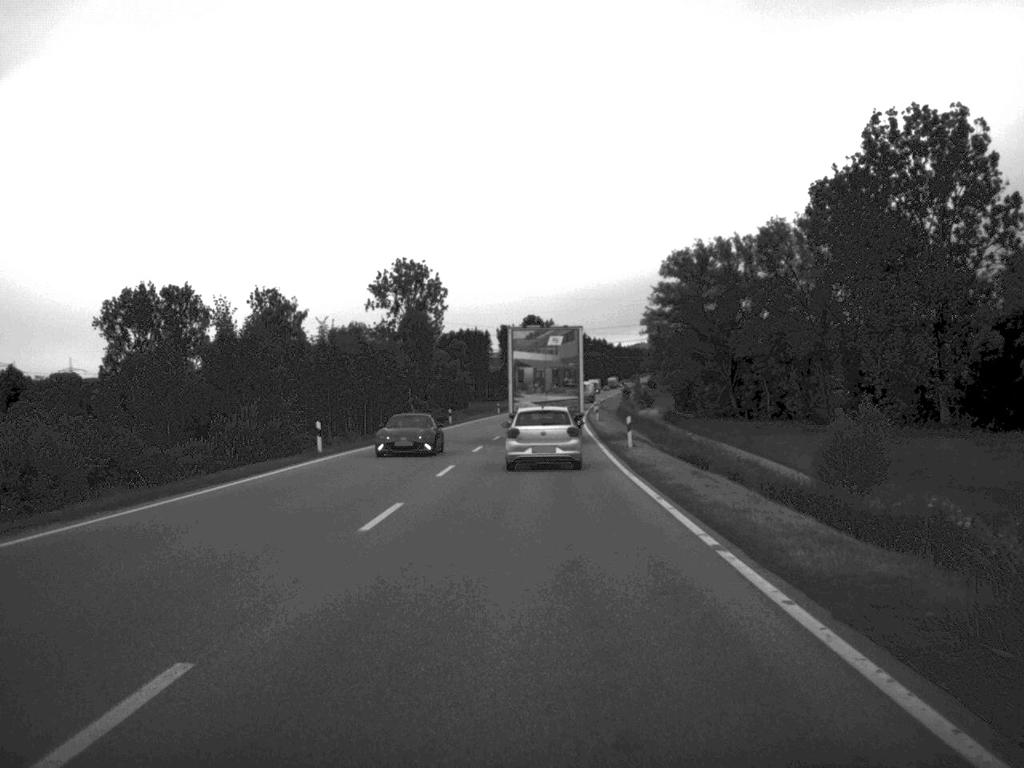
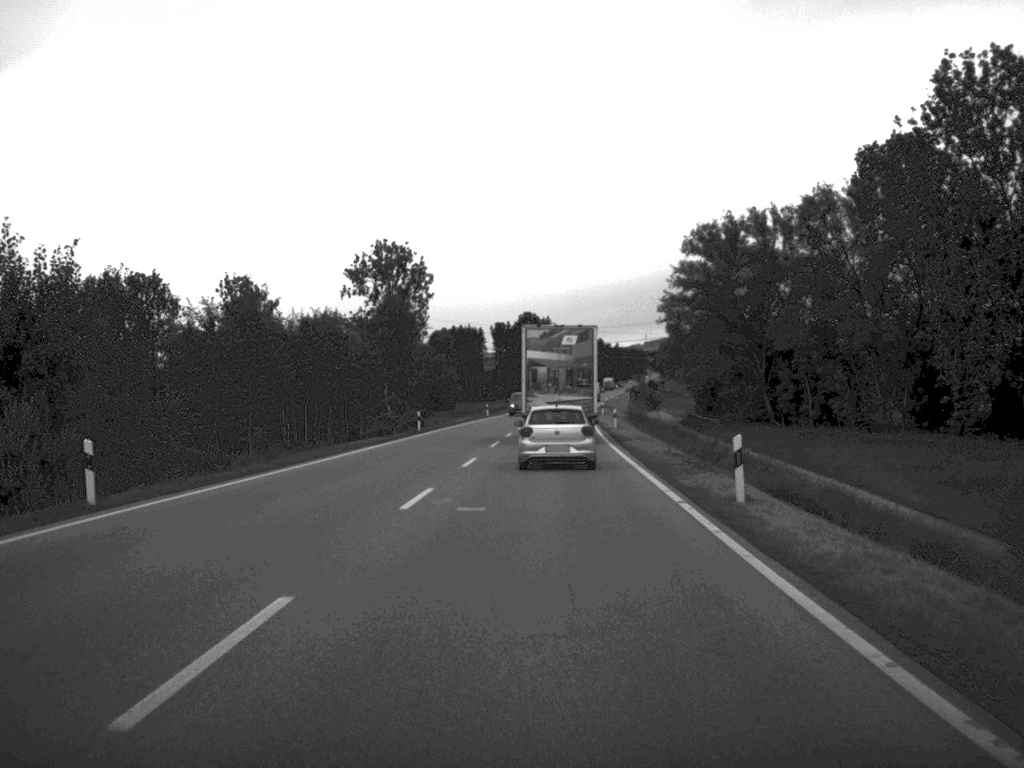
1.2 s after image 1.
(0.0, +21.0) m; 0°
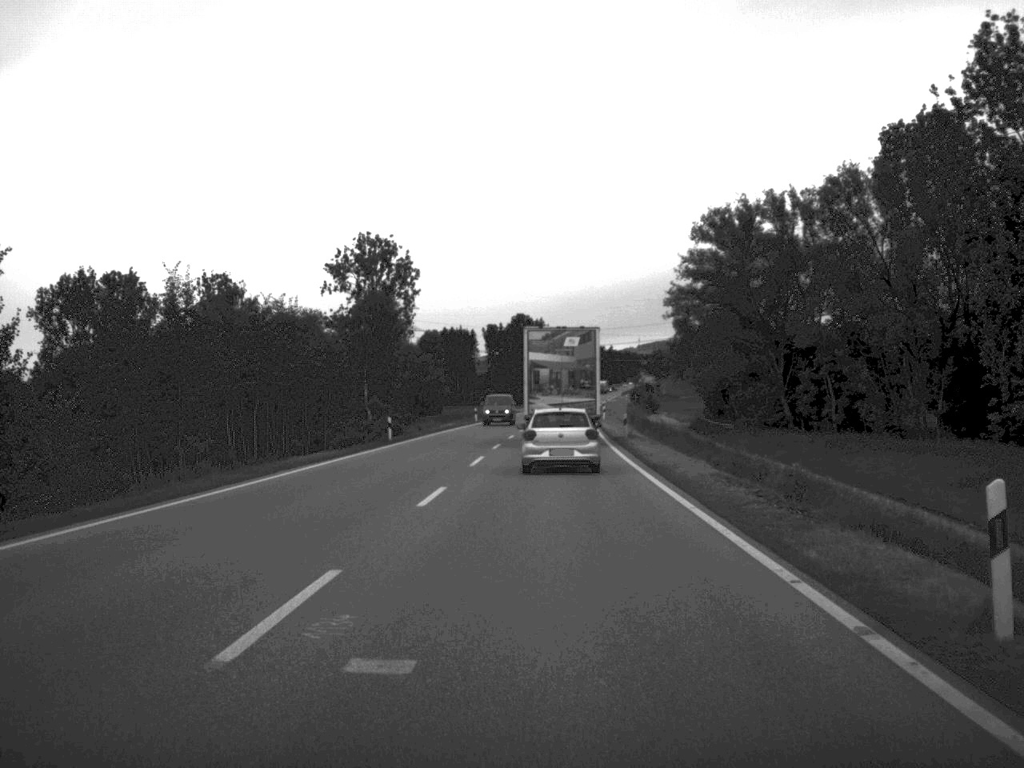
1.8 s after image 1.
(0.0, +10.5) m; 0°
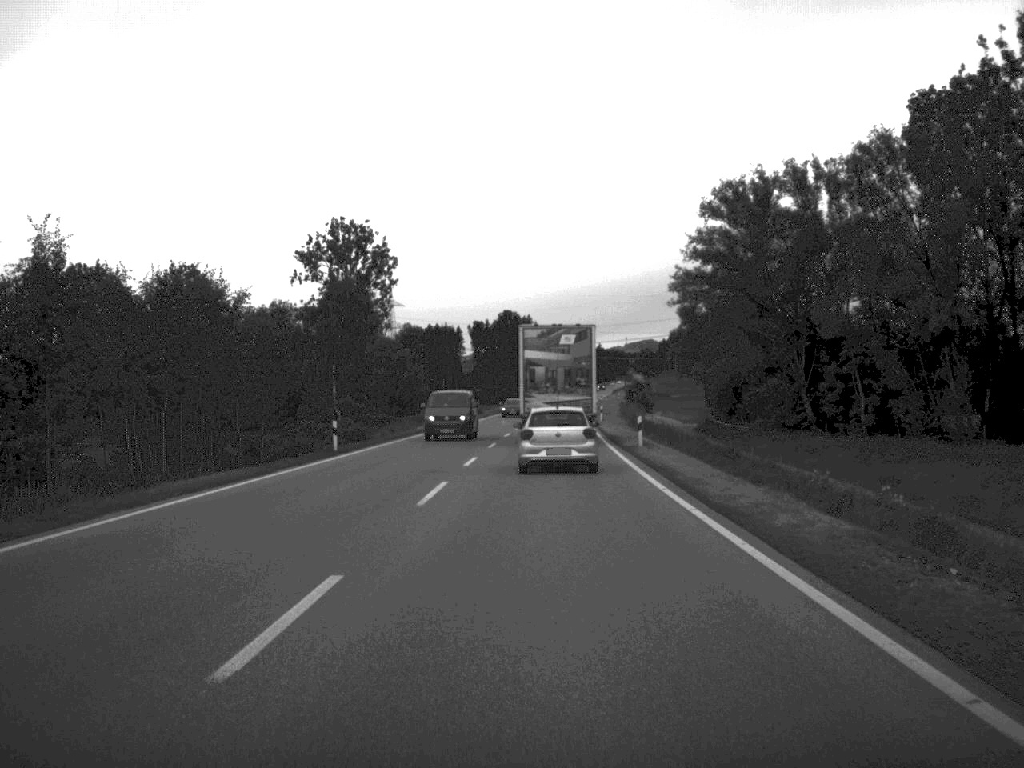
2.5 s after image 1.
(+0.1, +12.0) m; +1°
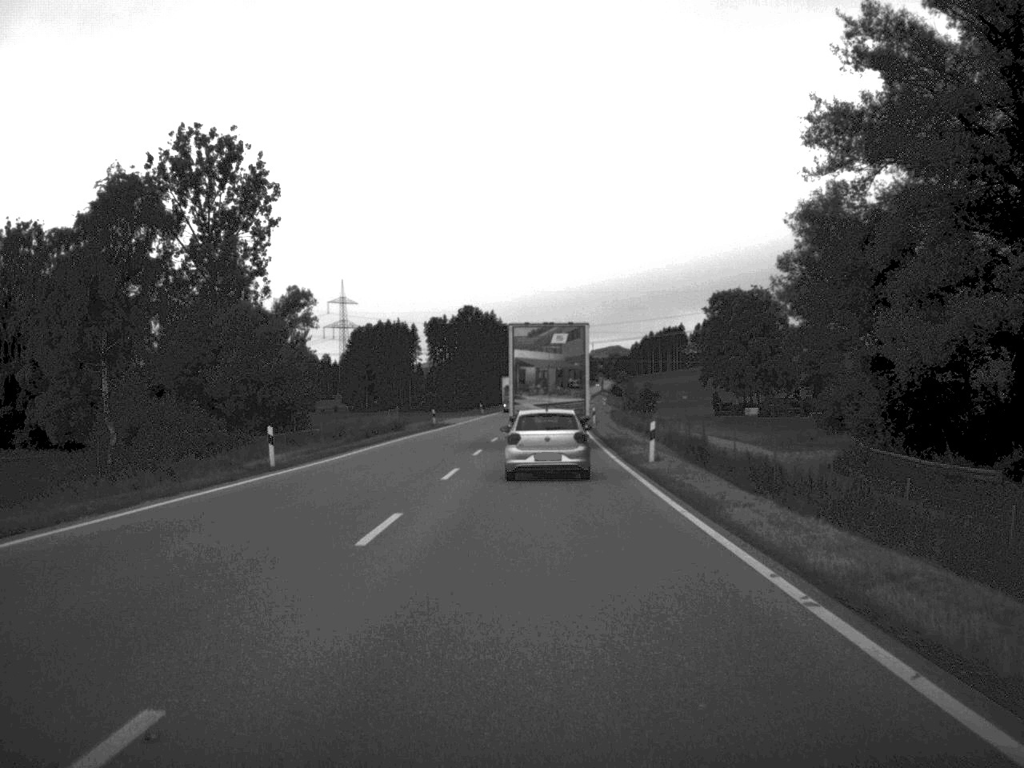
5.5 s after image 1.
(+0.8, +51.9) m; +1°
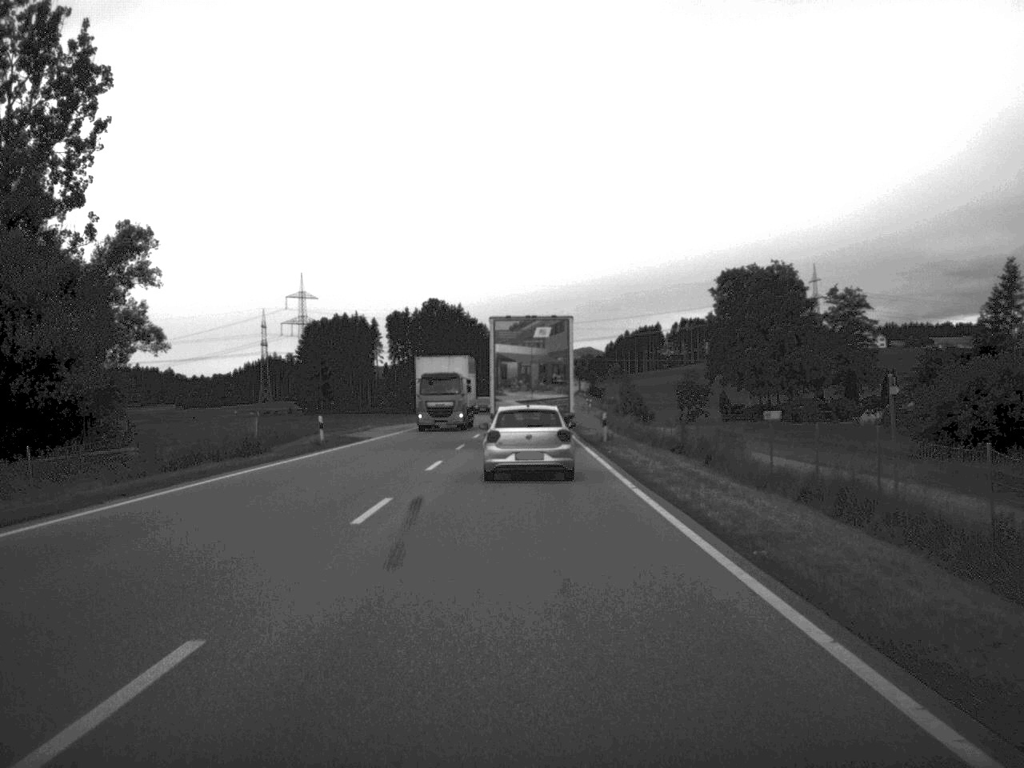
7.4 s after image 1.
(+0.4, +33.6) m; +1°
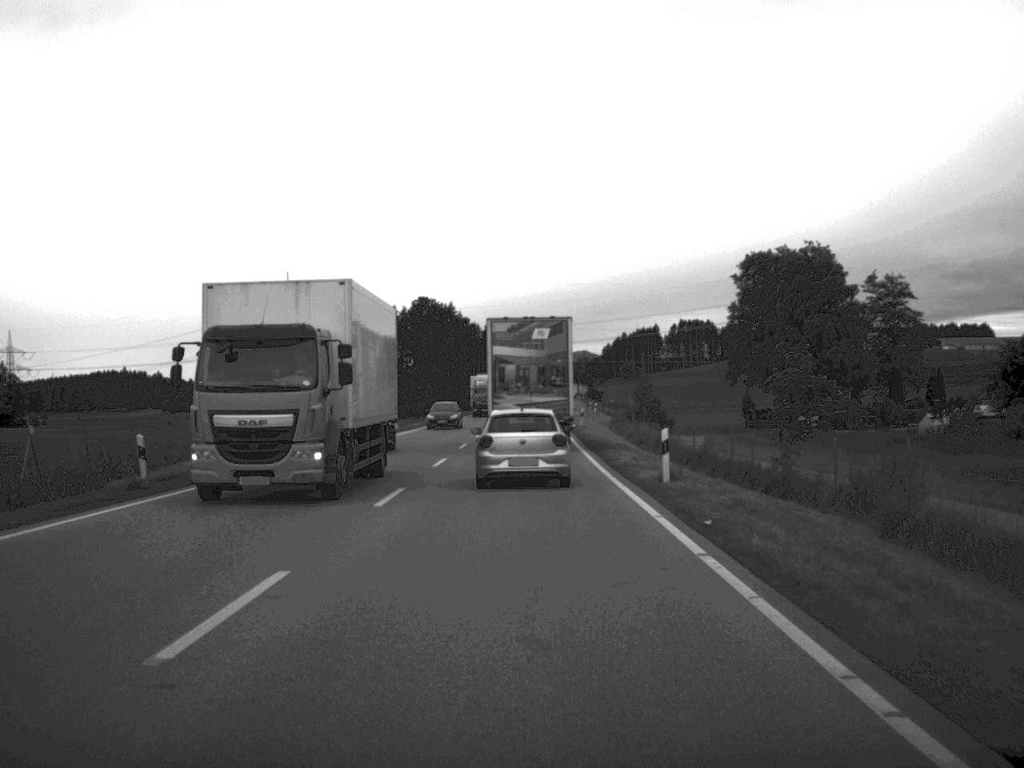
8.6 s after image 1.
(0.0, +20.2) m; 0°
